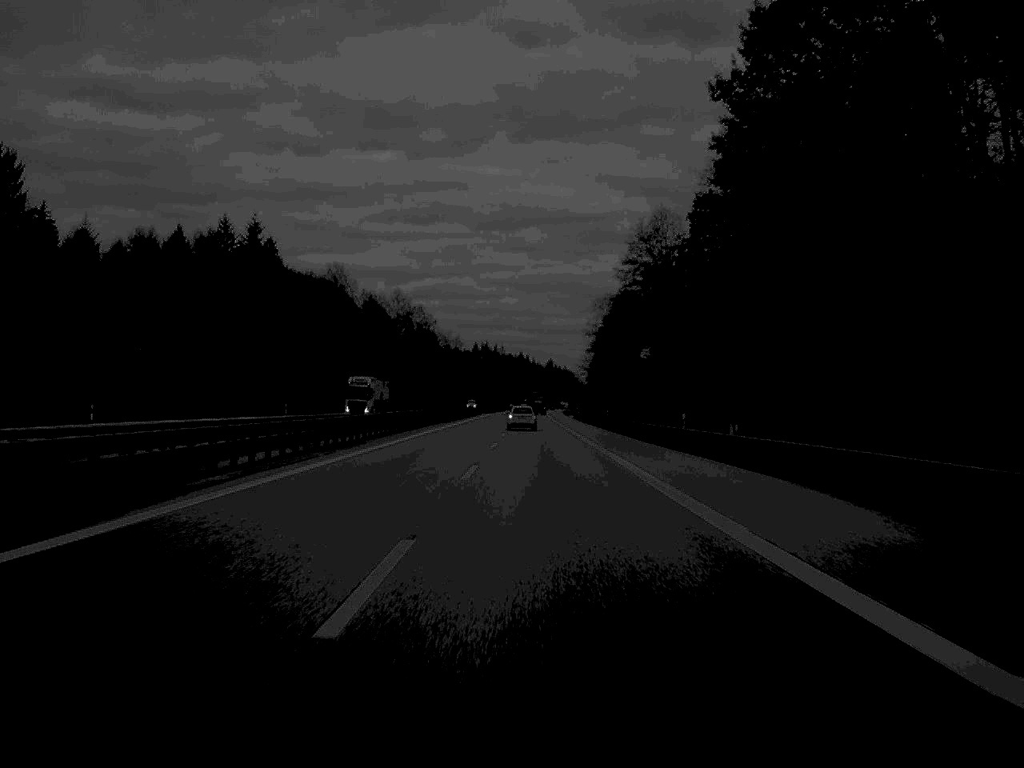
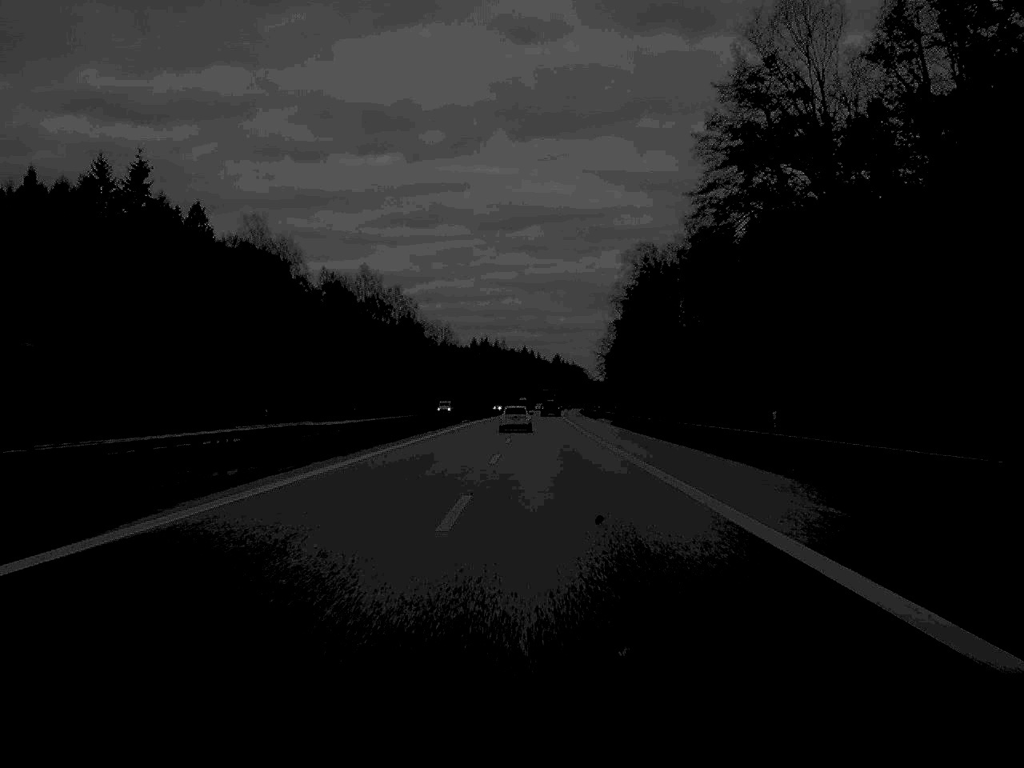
(-0.1, +63.5) m; 0°
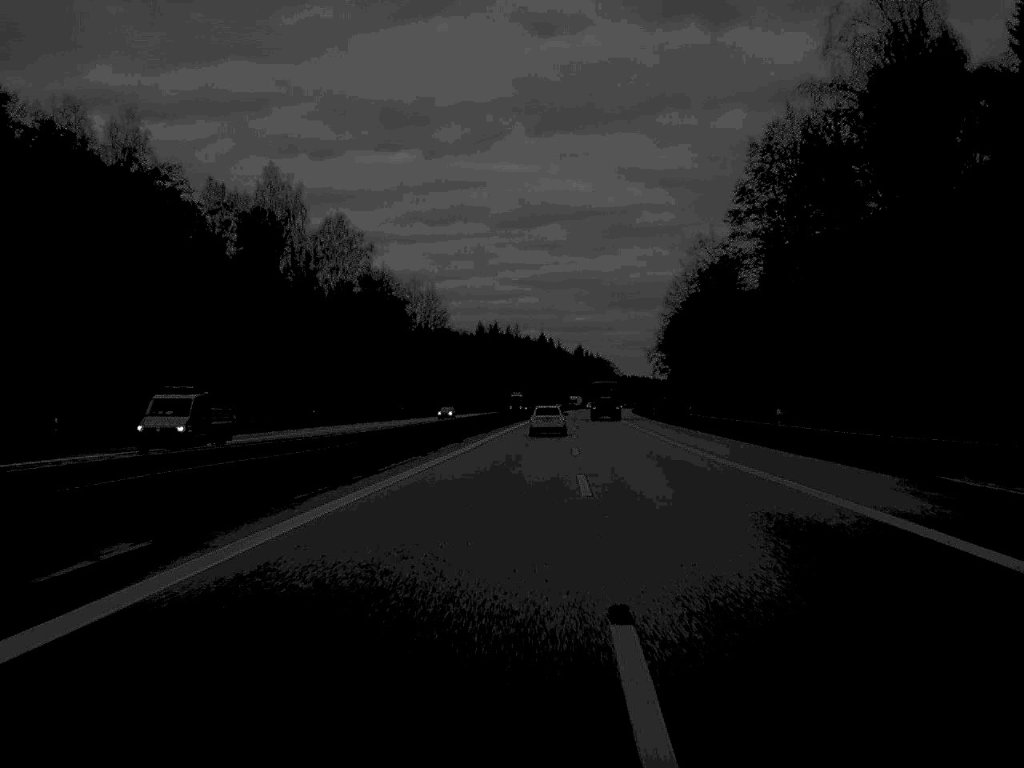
(-0.8, +102.8) m; -1°
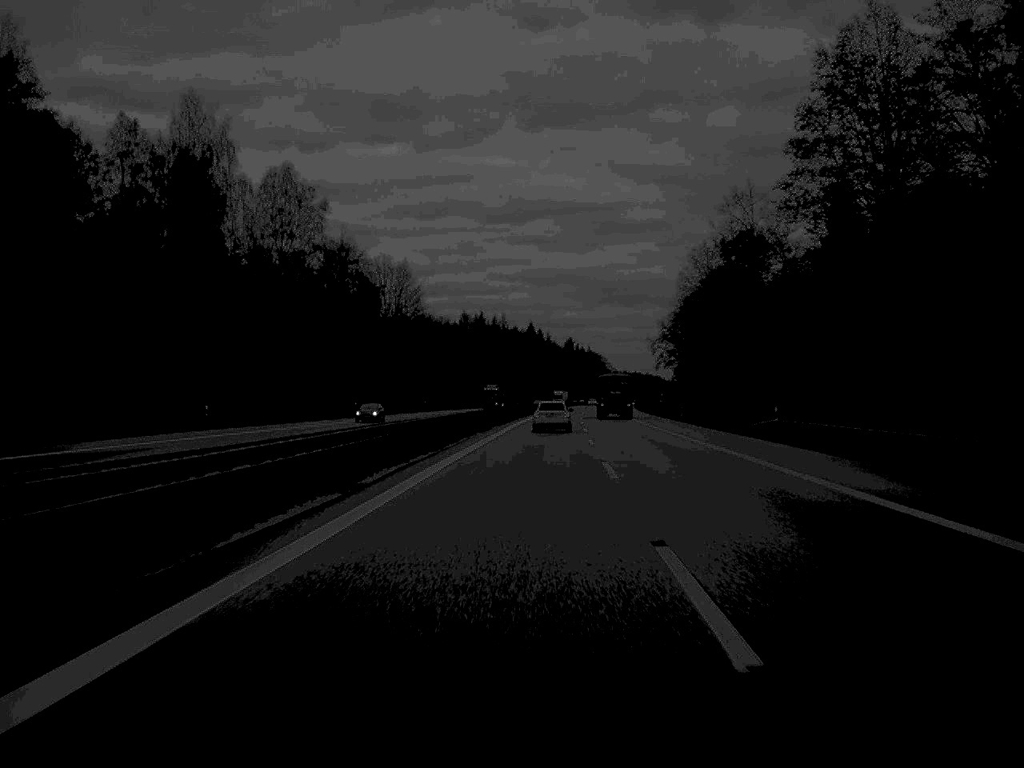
(+0.2, +31.5) m; +1°
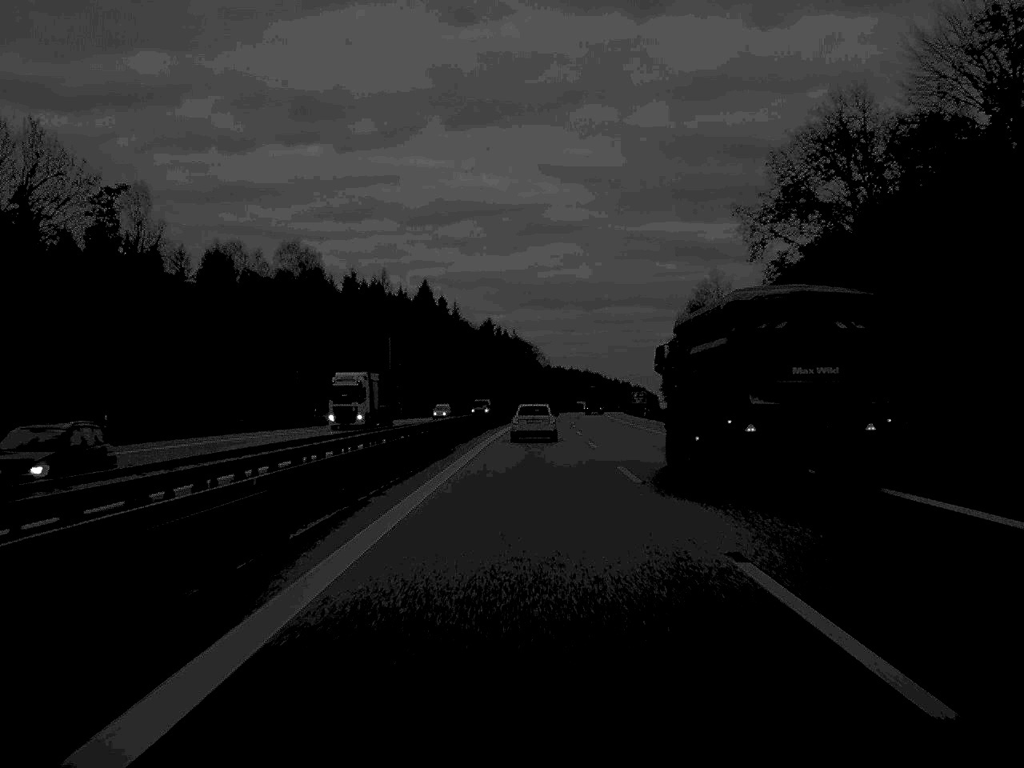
(+5.8, +161.9) m; +4°
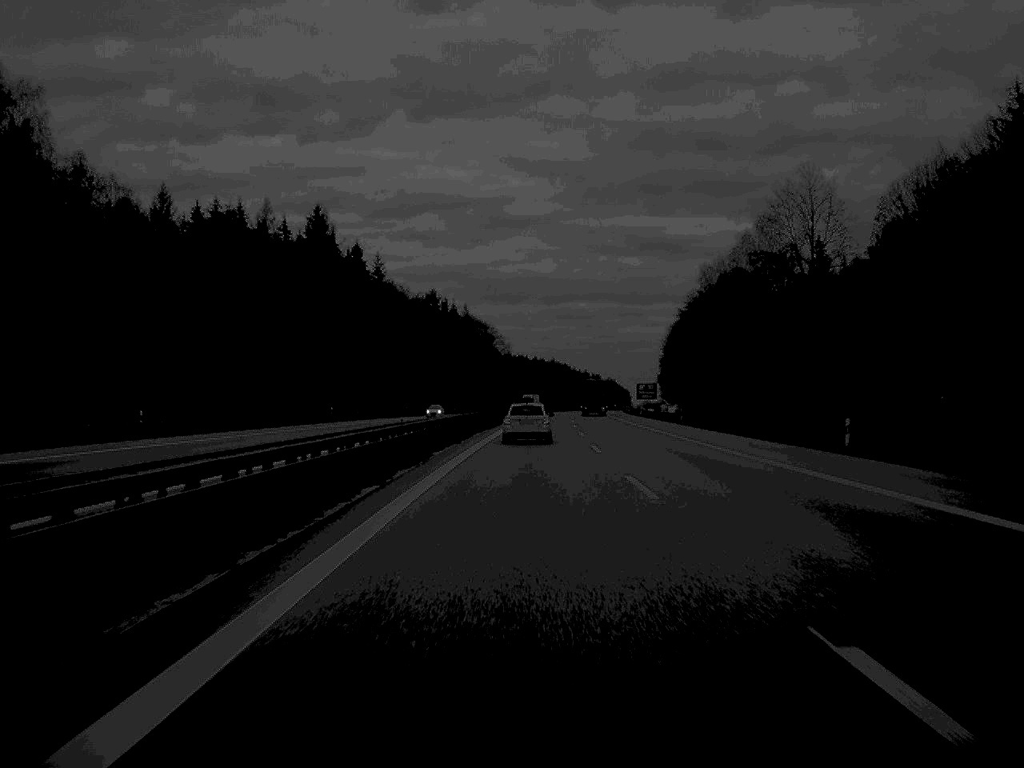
(+1.5, +93.5) m; +2°
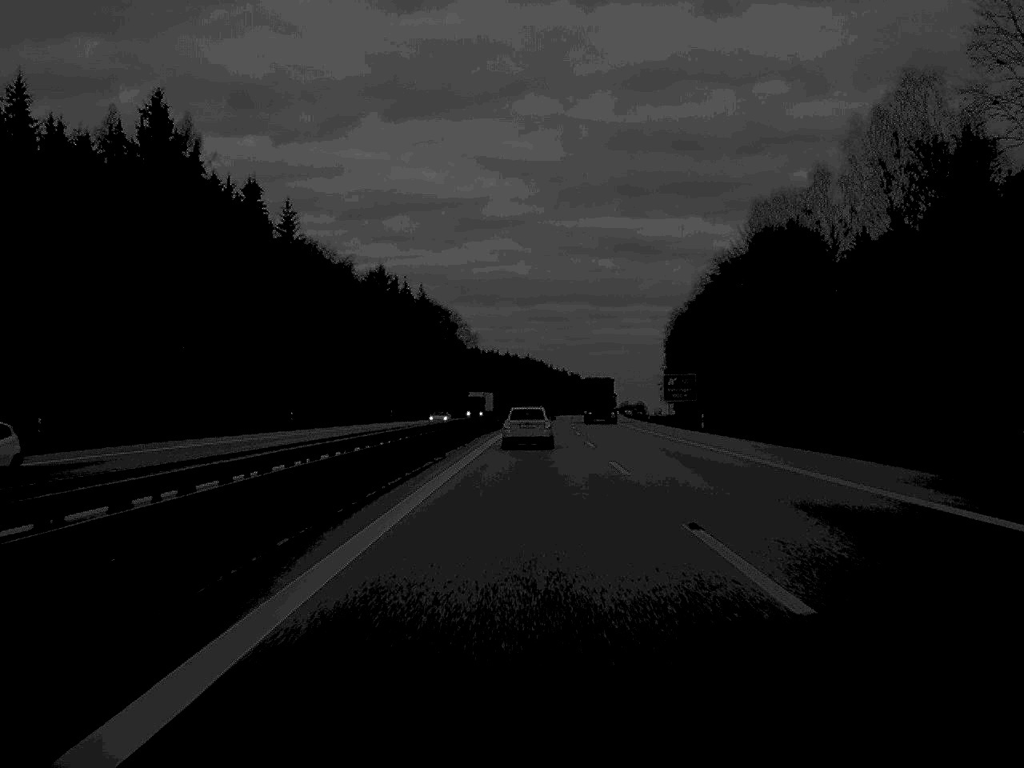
(+0.7, +64.0) m; +1°
